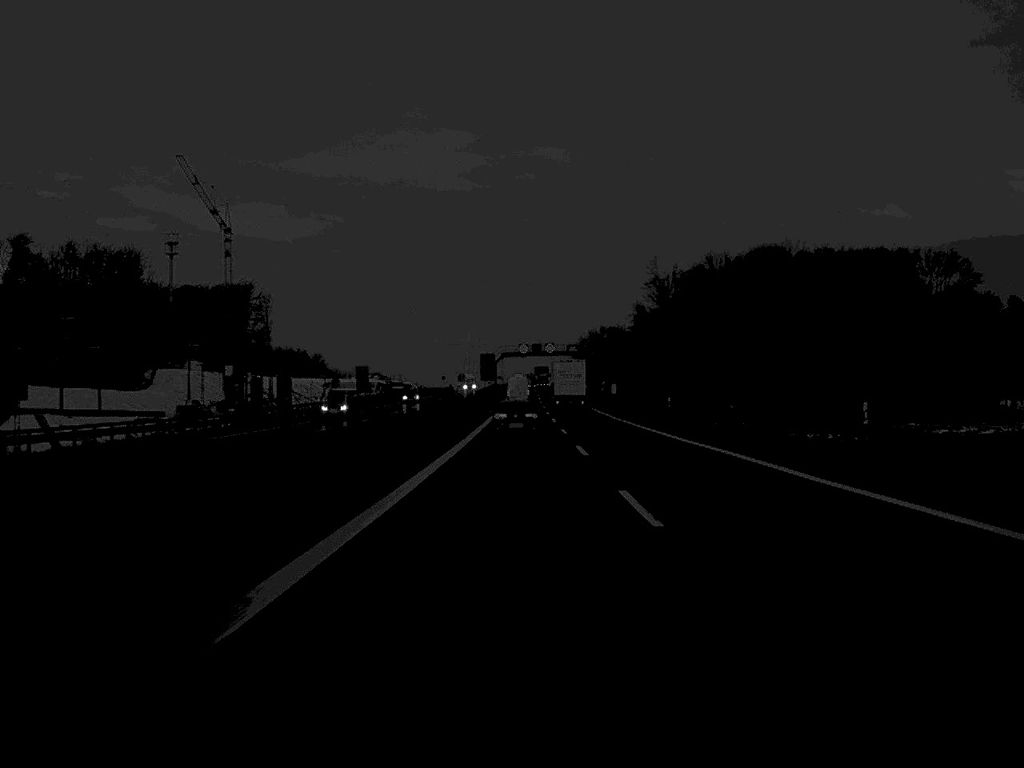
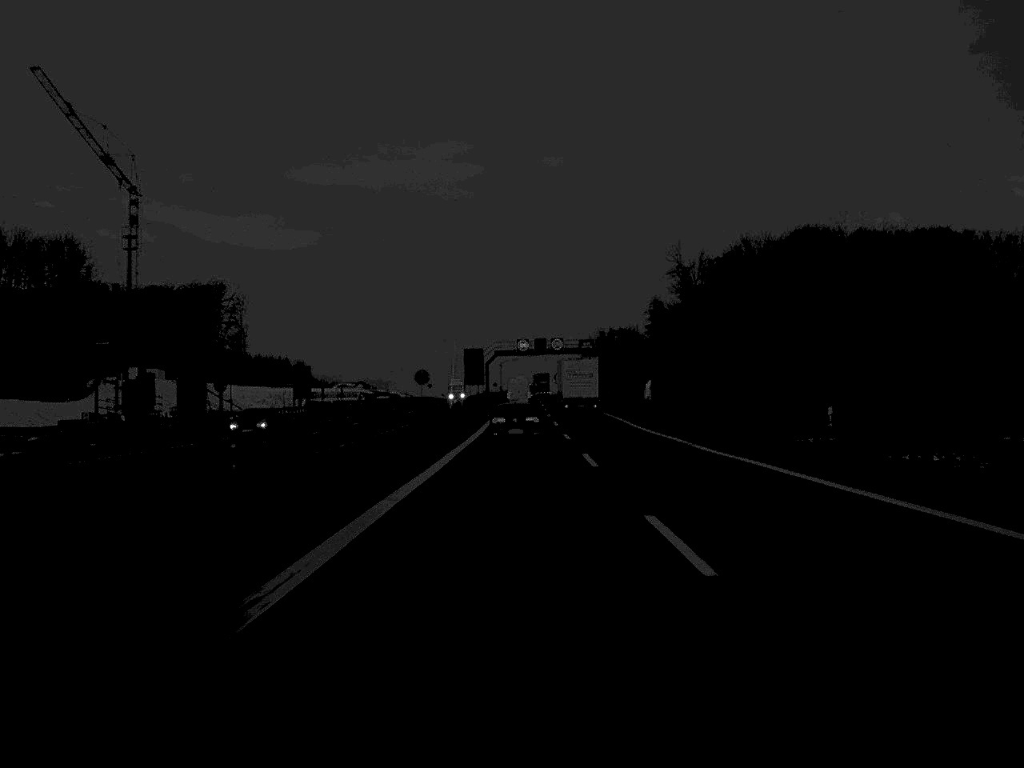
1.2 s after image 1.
(0.0, +40.1) m; 0°
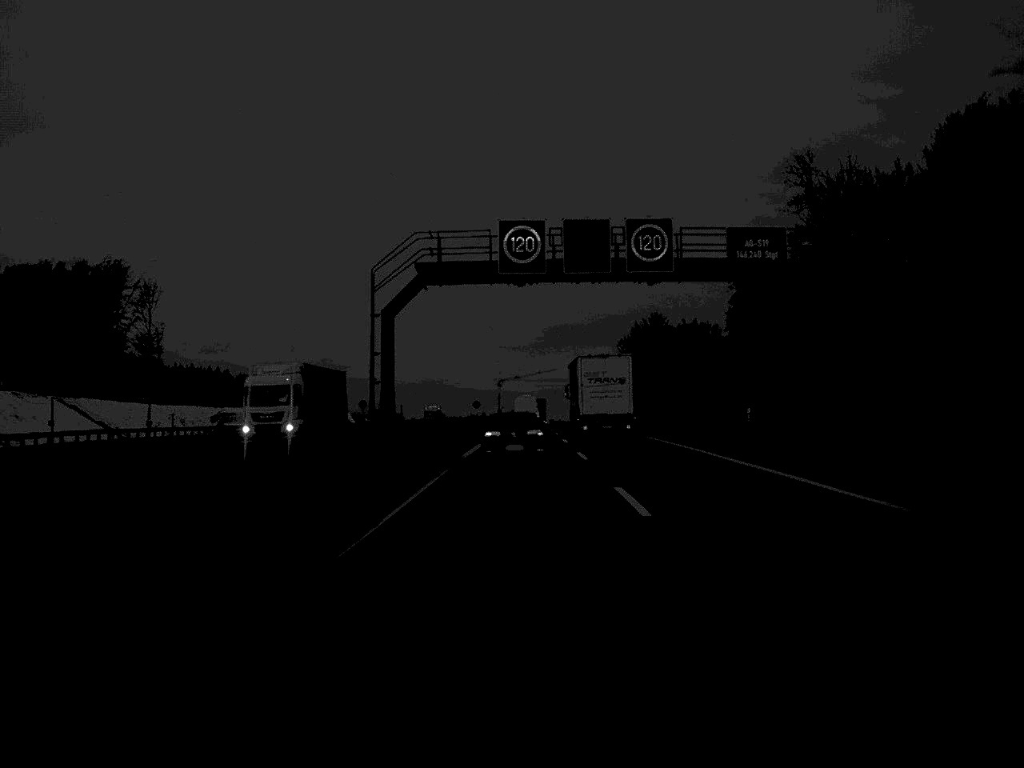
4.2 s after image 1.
(0.0, +101.1) m; 0°
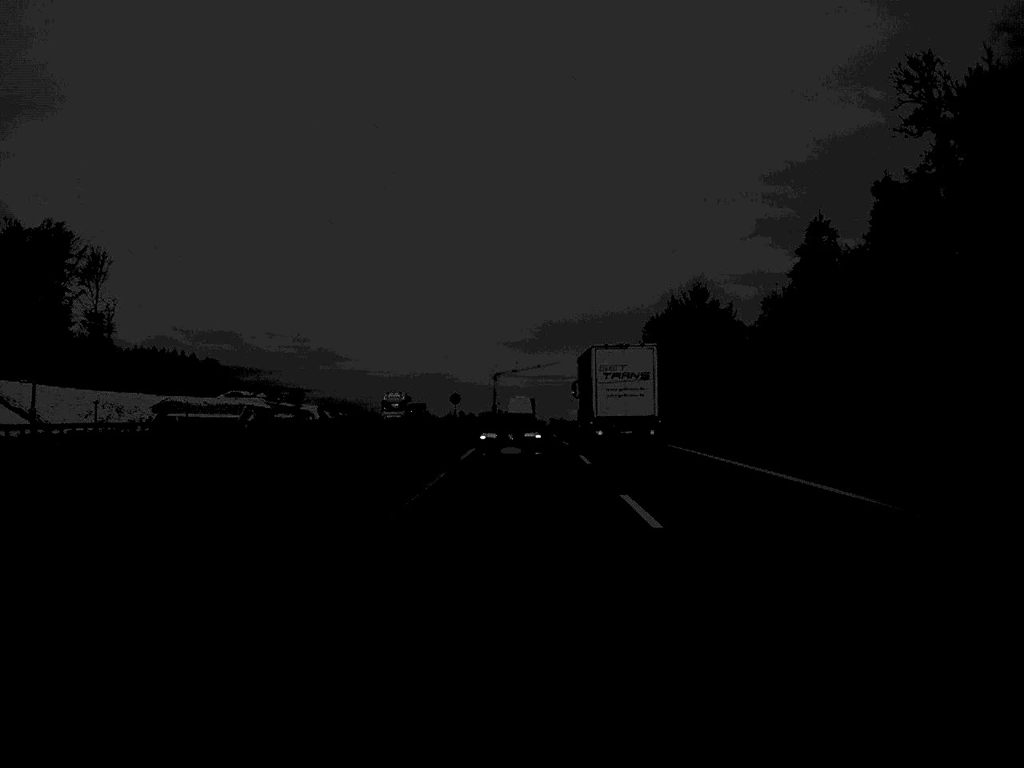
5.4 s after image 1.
(0.0, +37.6) m; 0°
